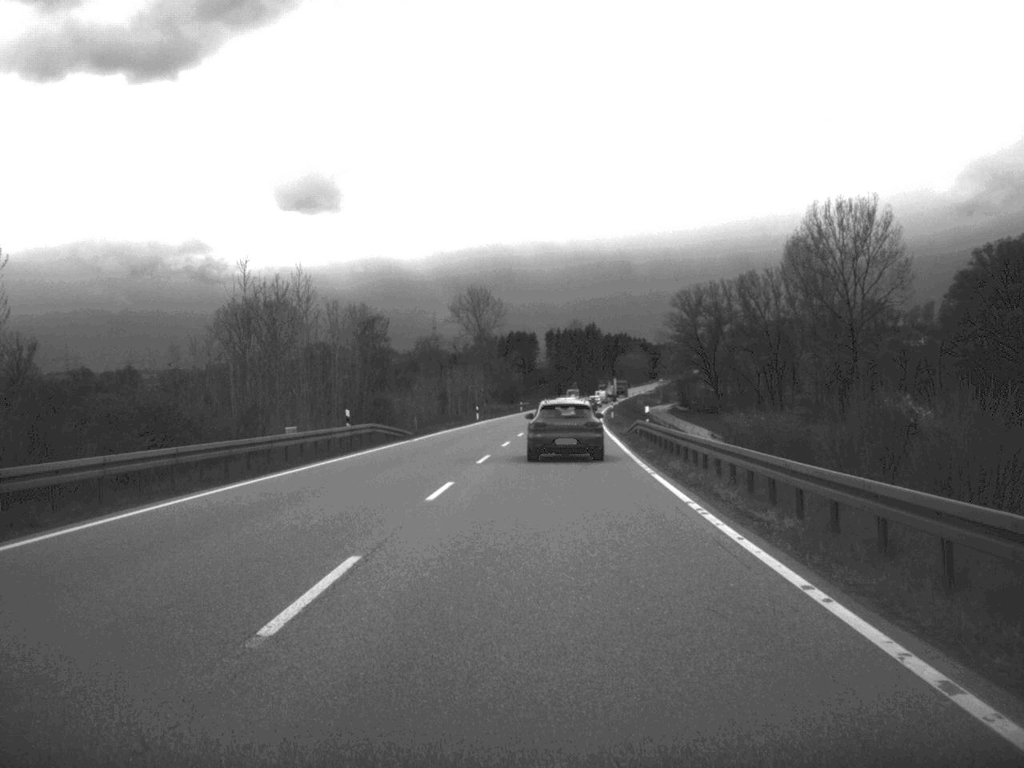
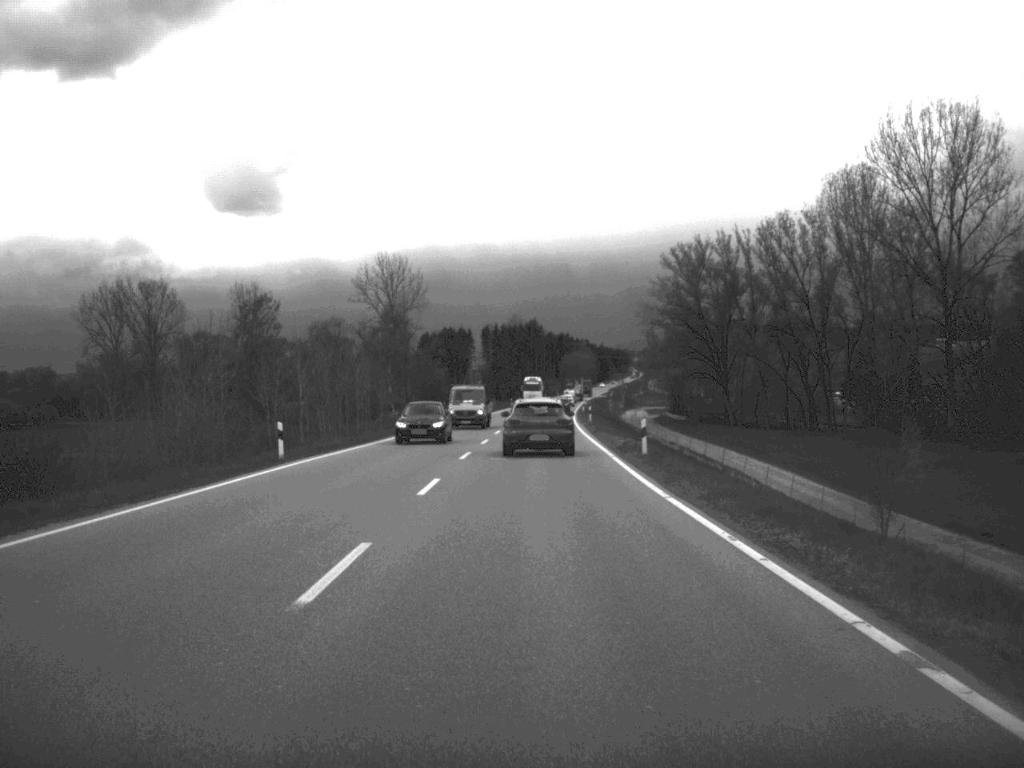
(+1.2, +57.4) m; +3°
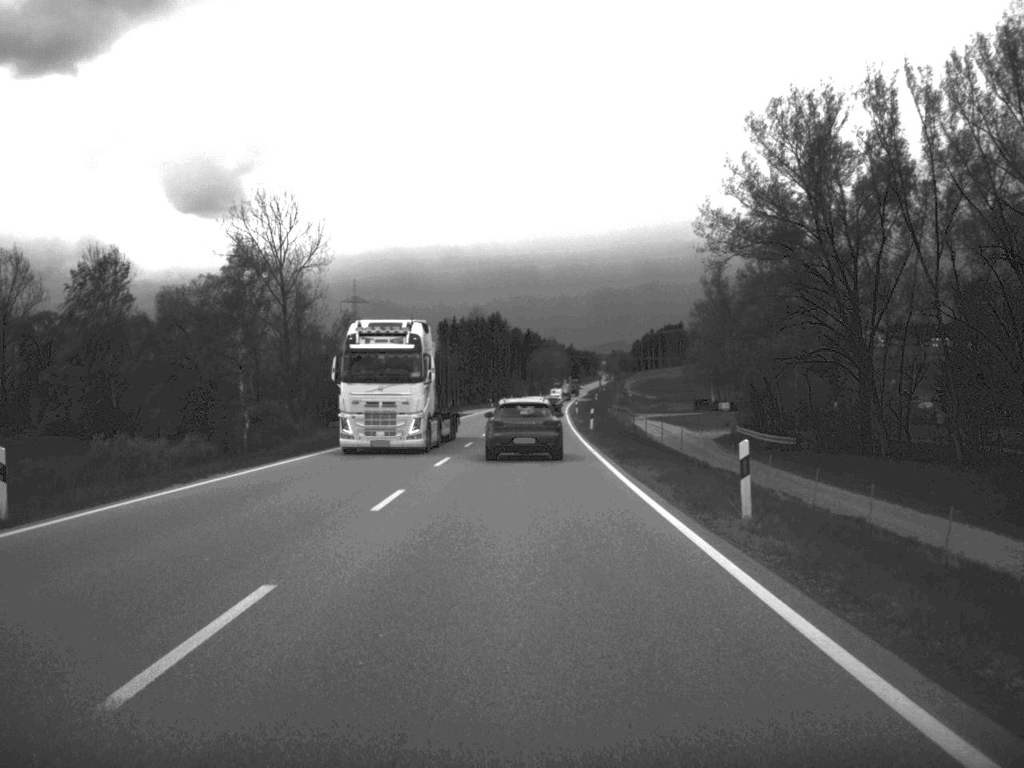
(+0.6, +62.1) m; +1°
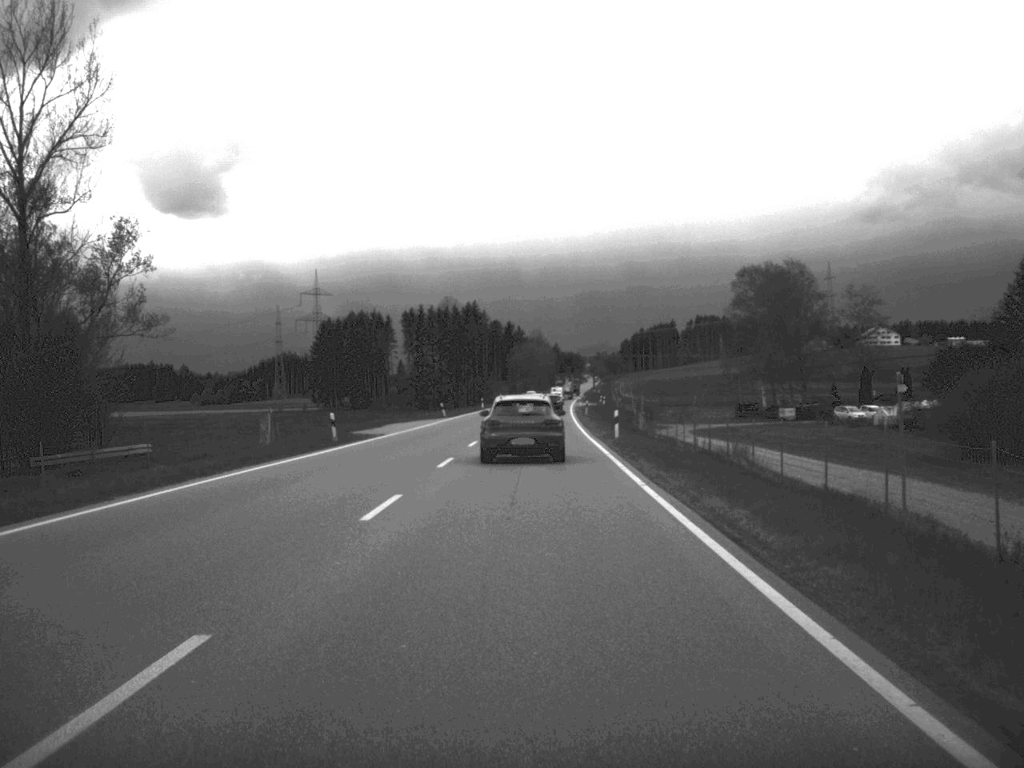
(+0.3, +60.9) m; +1°
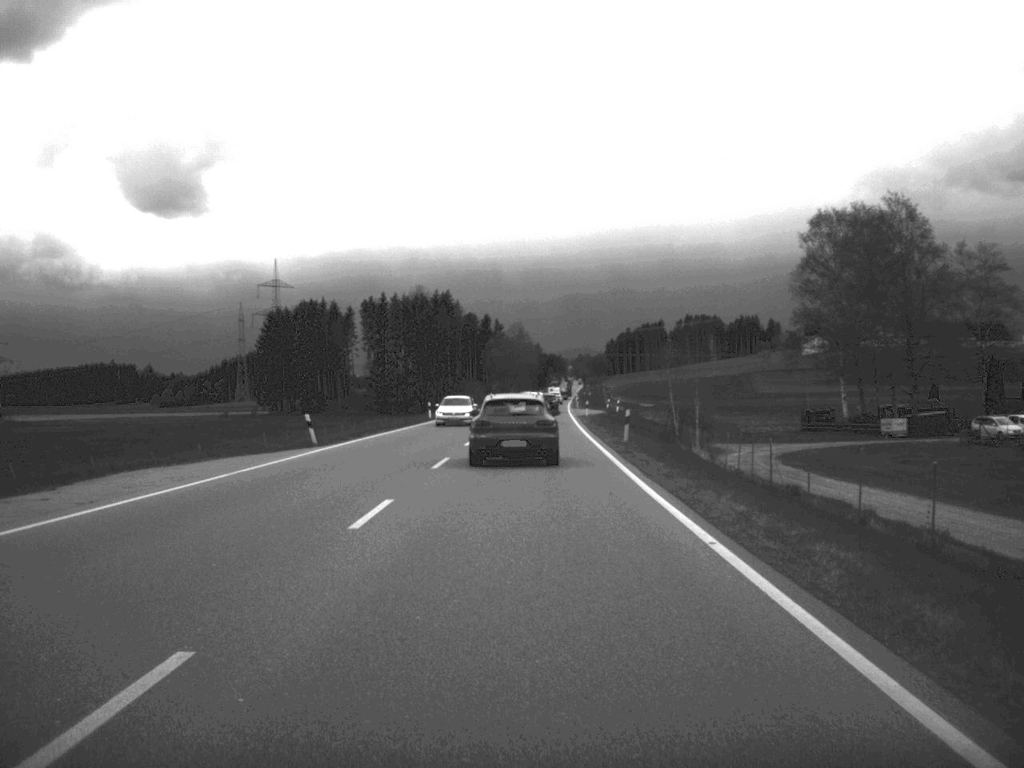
(+0.3, +48.2) m; +1°
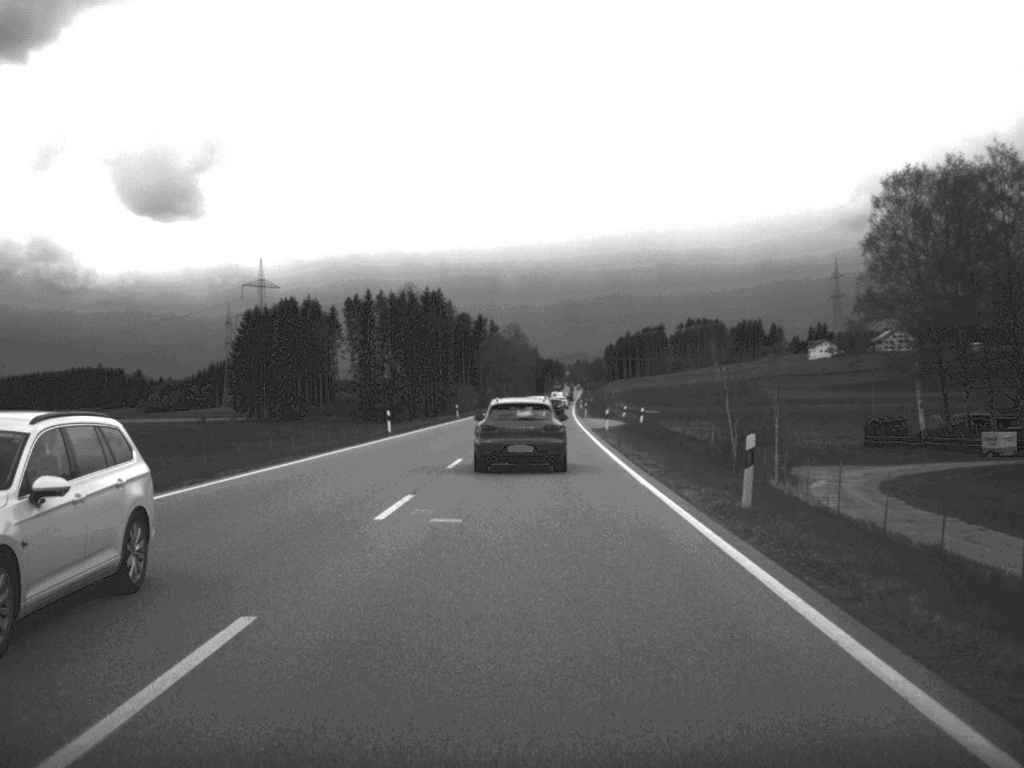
(0.0, +22.2) m; 0°
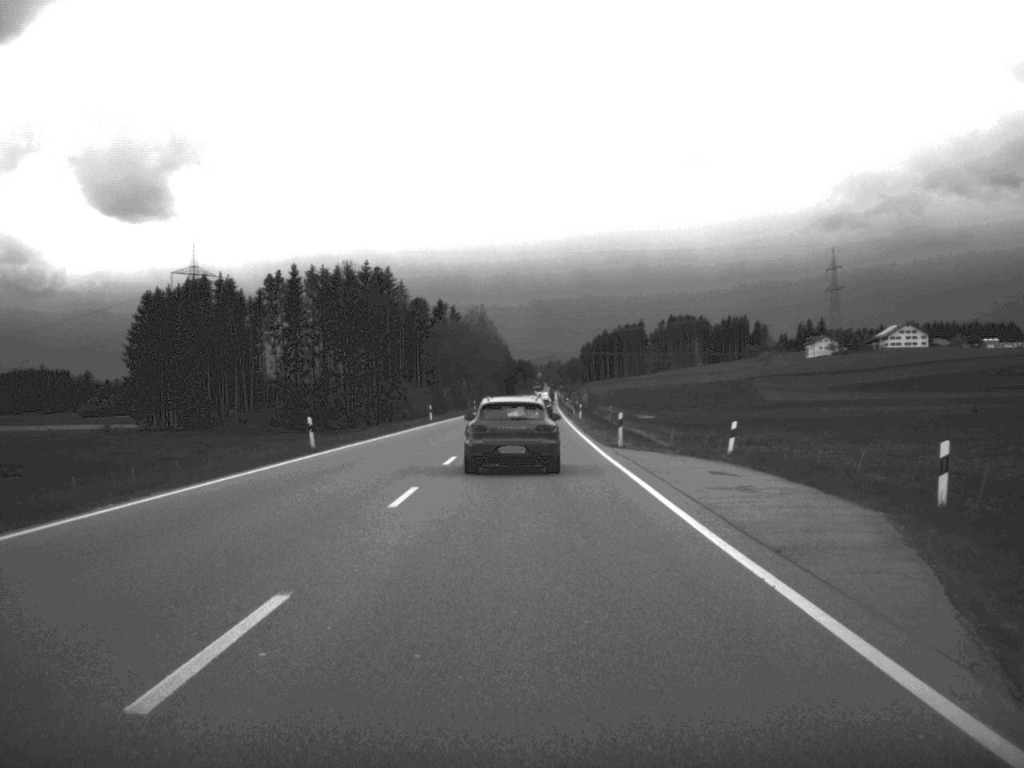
(+0.5, +57.0) m; +1°
